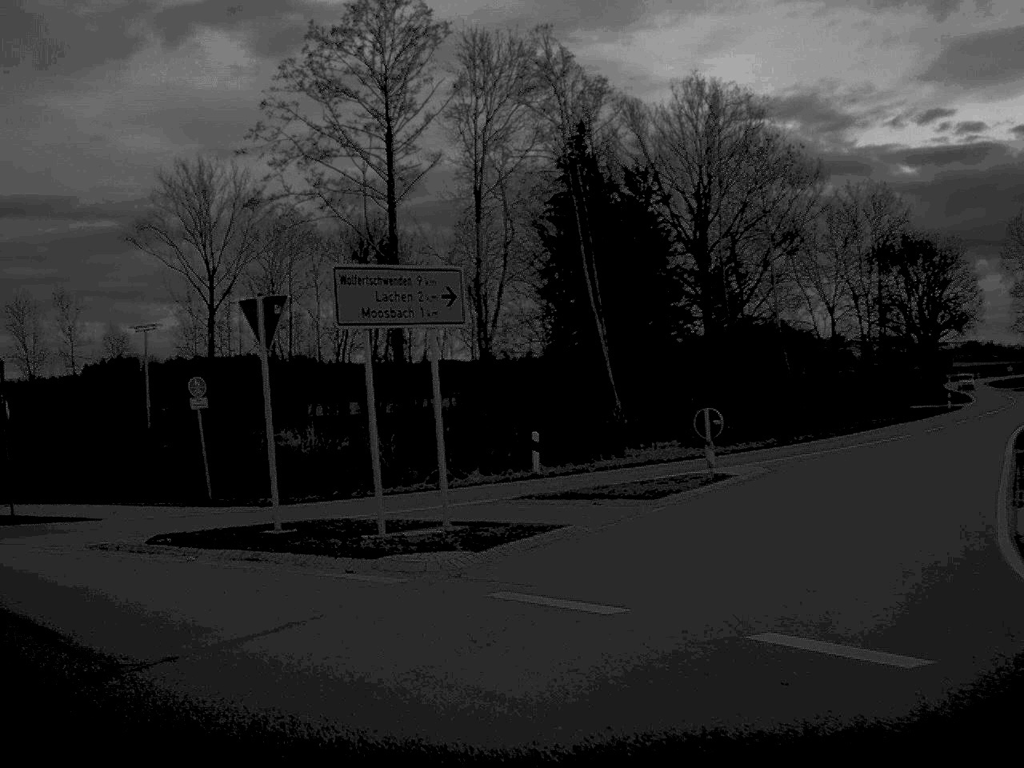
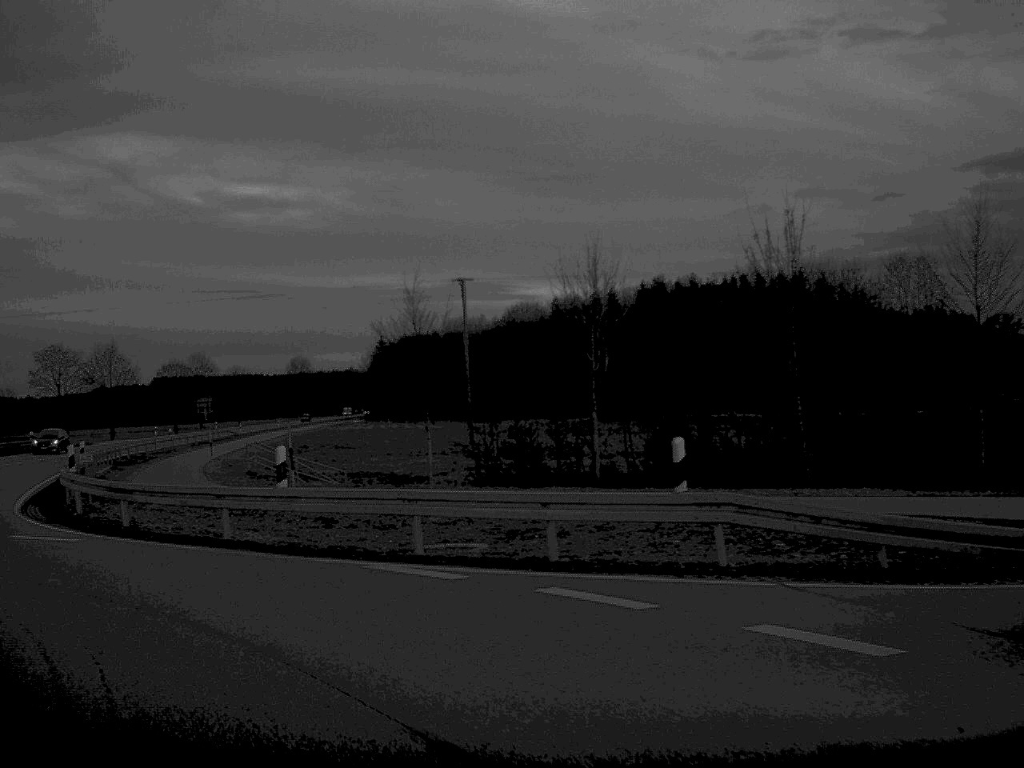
(-4.8, +10.8) m; -48°
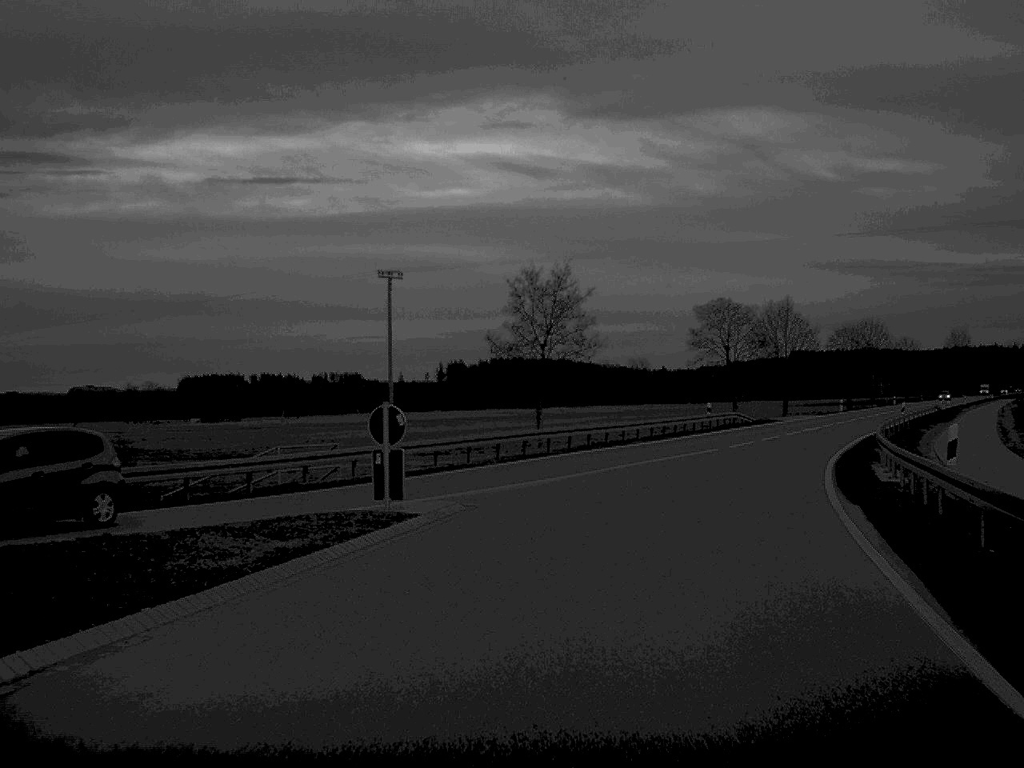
(-10.0, +21.1) m; -27°
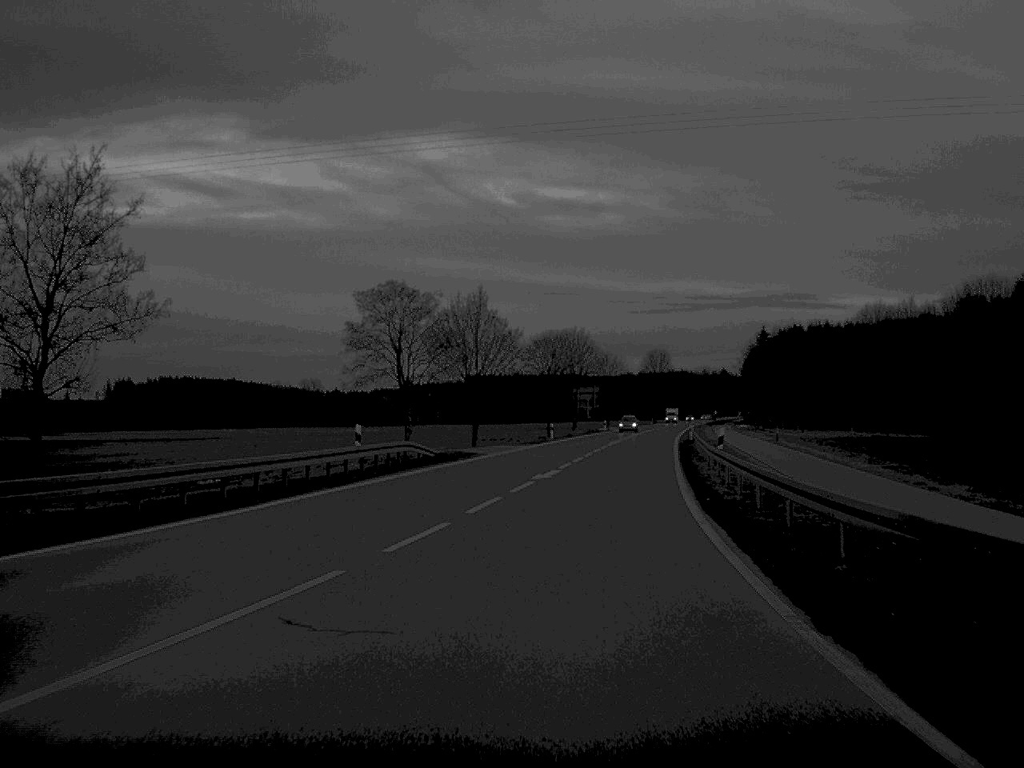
(+4.4, +28.4) m; +14°
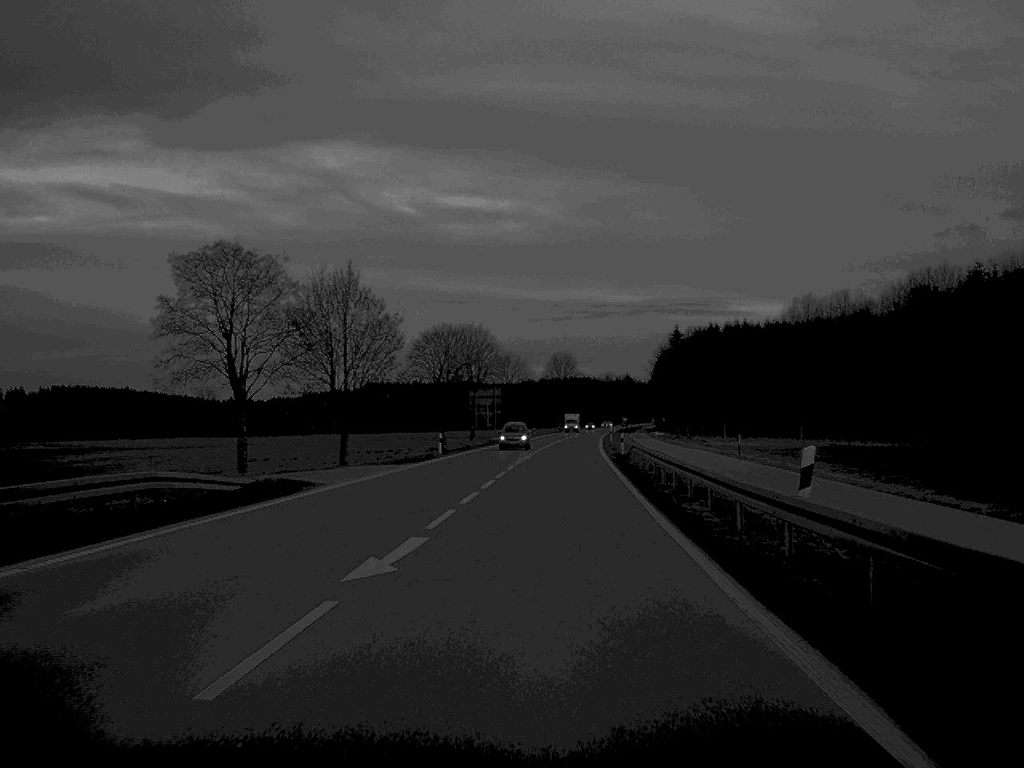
(+0.9, +19.8) m; +4°
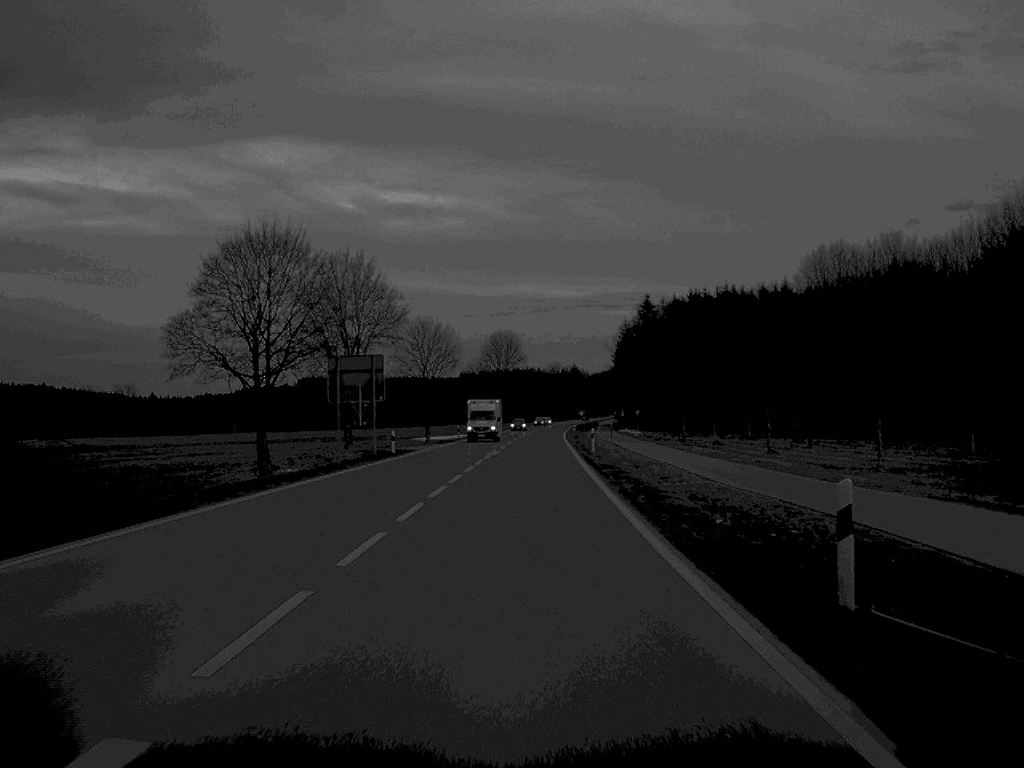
(+1.7, +53.6) m; +3°
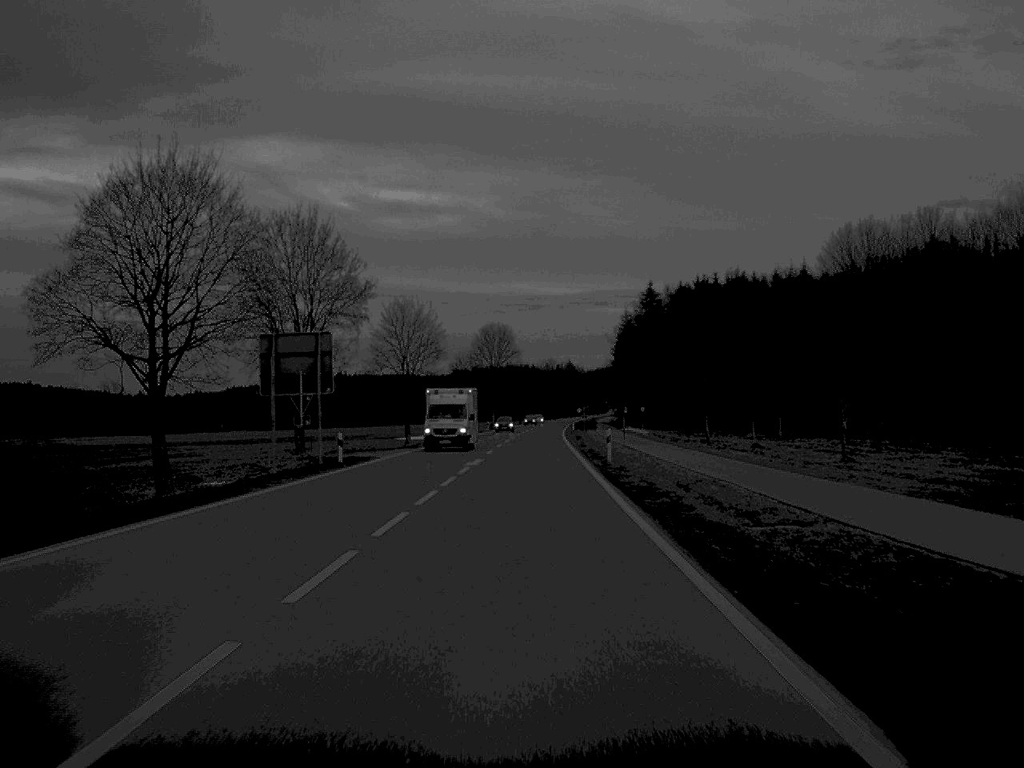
(0.0, +14.8) m; 0°
